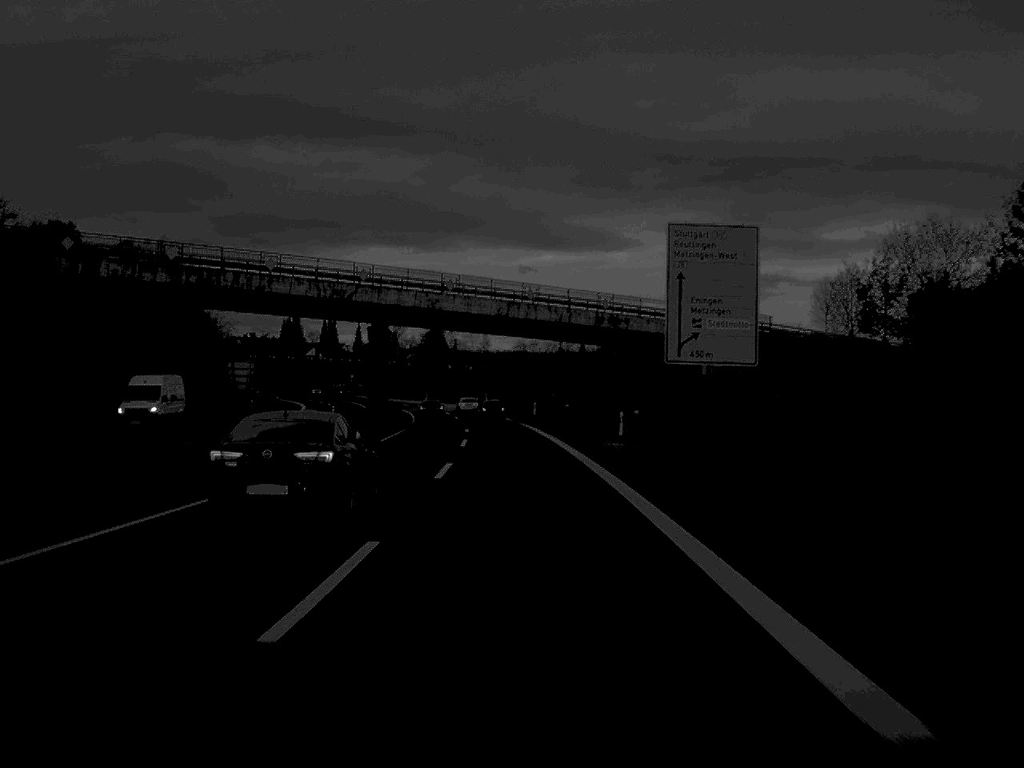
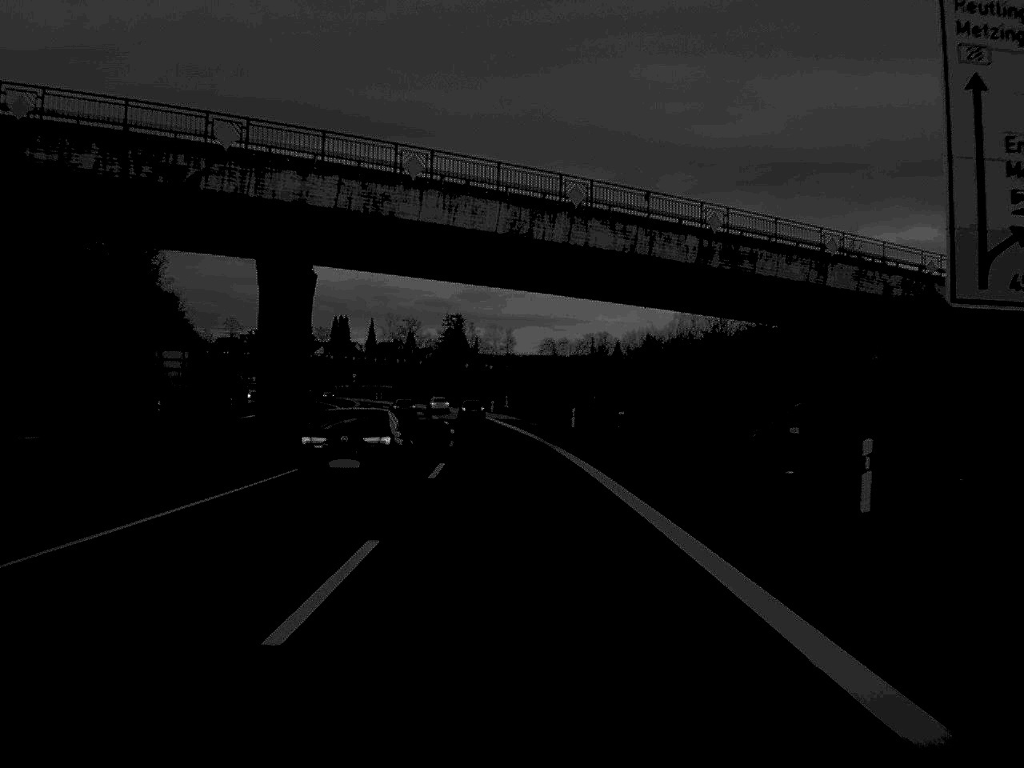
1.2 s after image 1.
(-0.4, +36.1) m; -1°
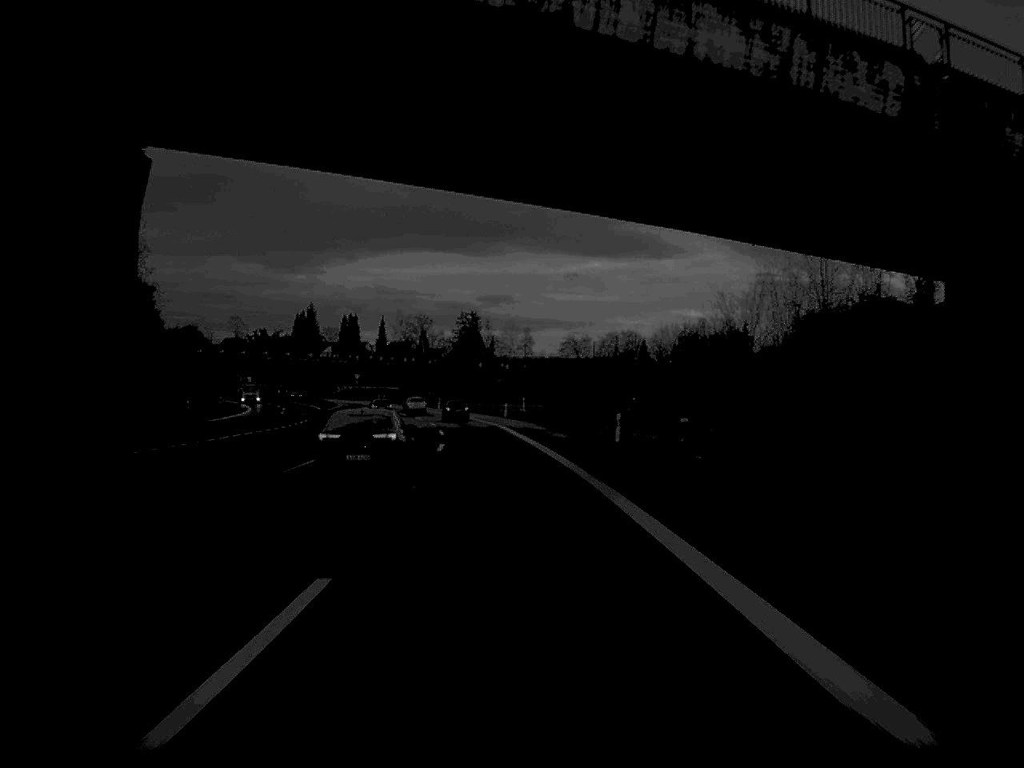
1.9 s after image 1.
(-0.2, +21.0) m; -1°
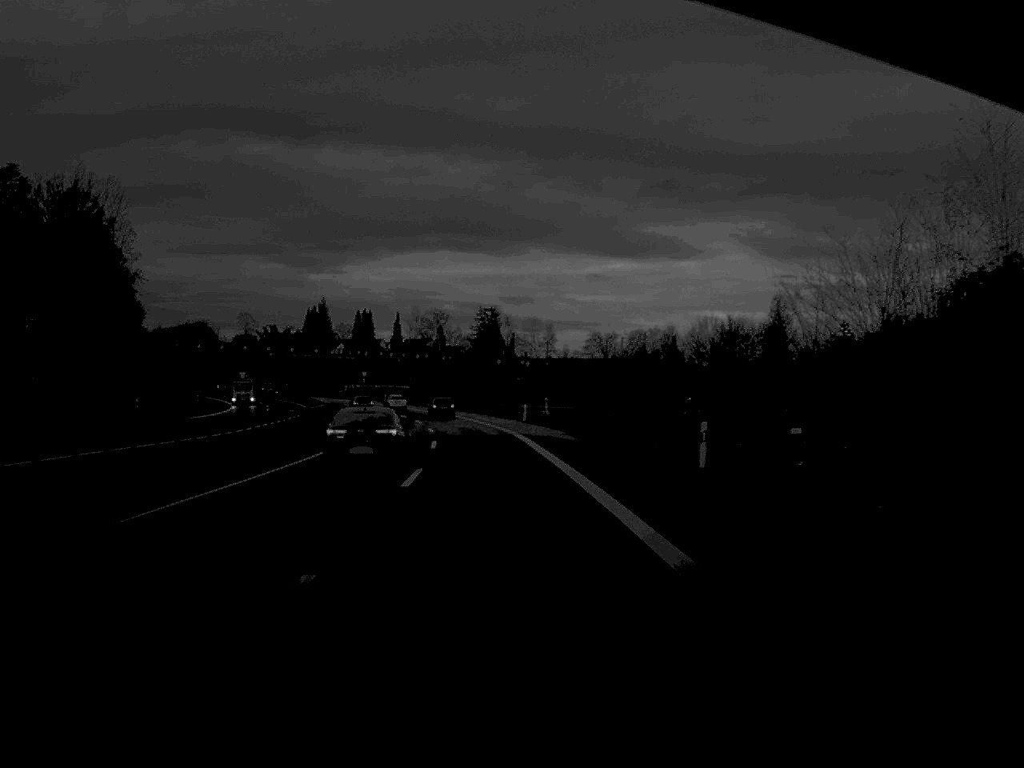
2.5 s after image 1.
(-0.1, +17.7) m; -1°
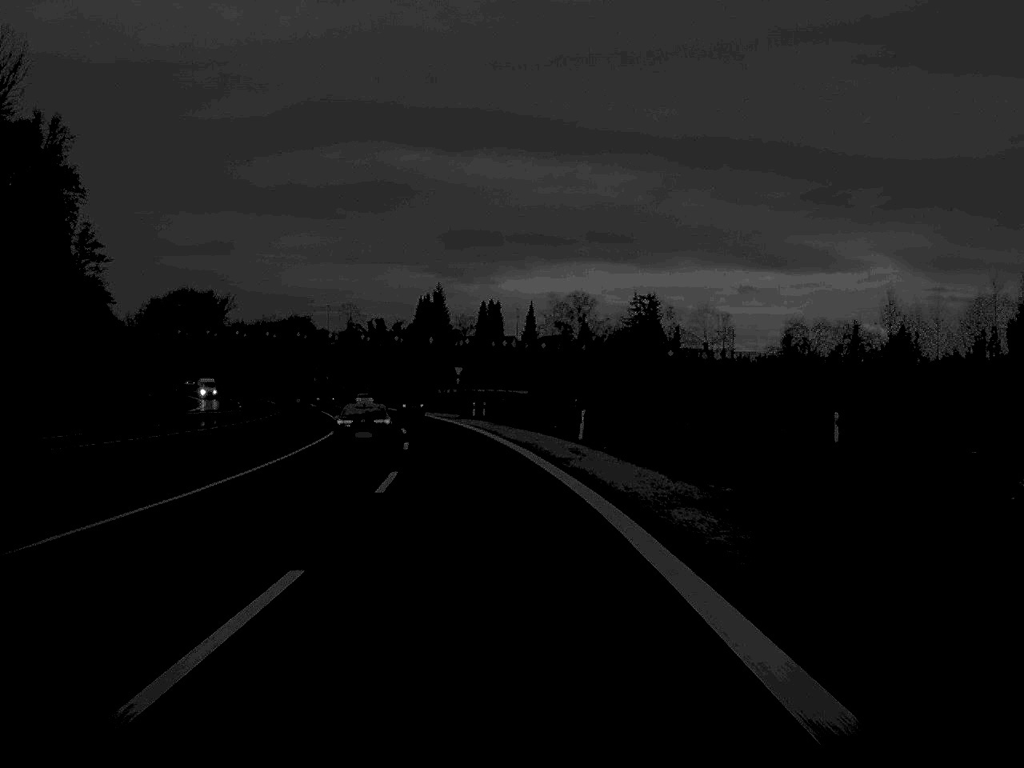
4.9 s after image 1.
(-3.7, +72.1) m; -7°
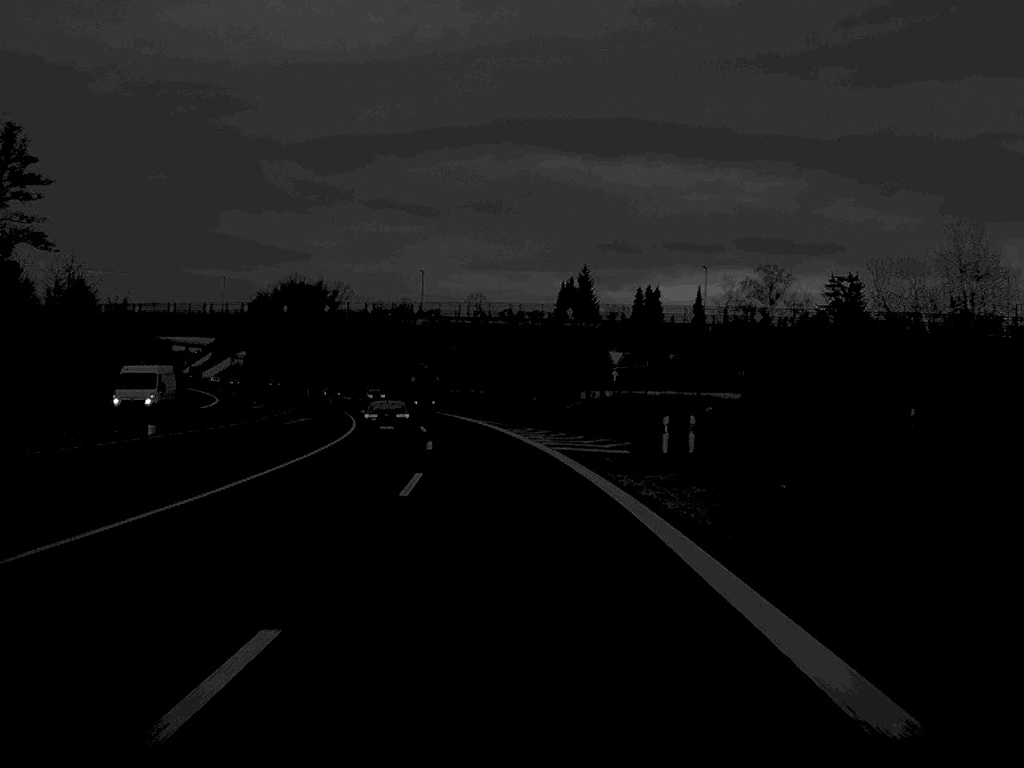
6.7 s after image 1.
(-3.3, +55.1) m; -6°
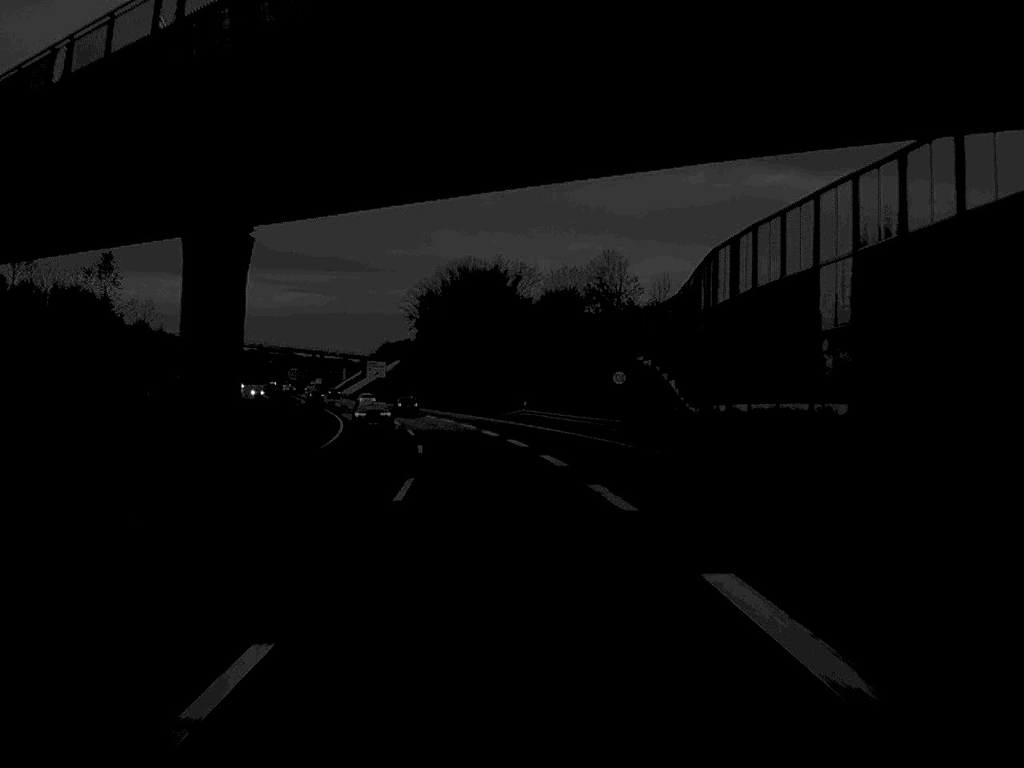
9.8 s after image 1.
(-7.5, +90.2) m; -10°
